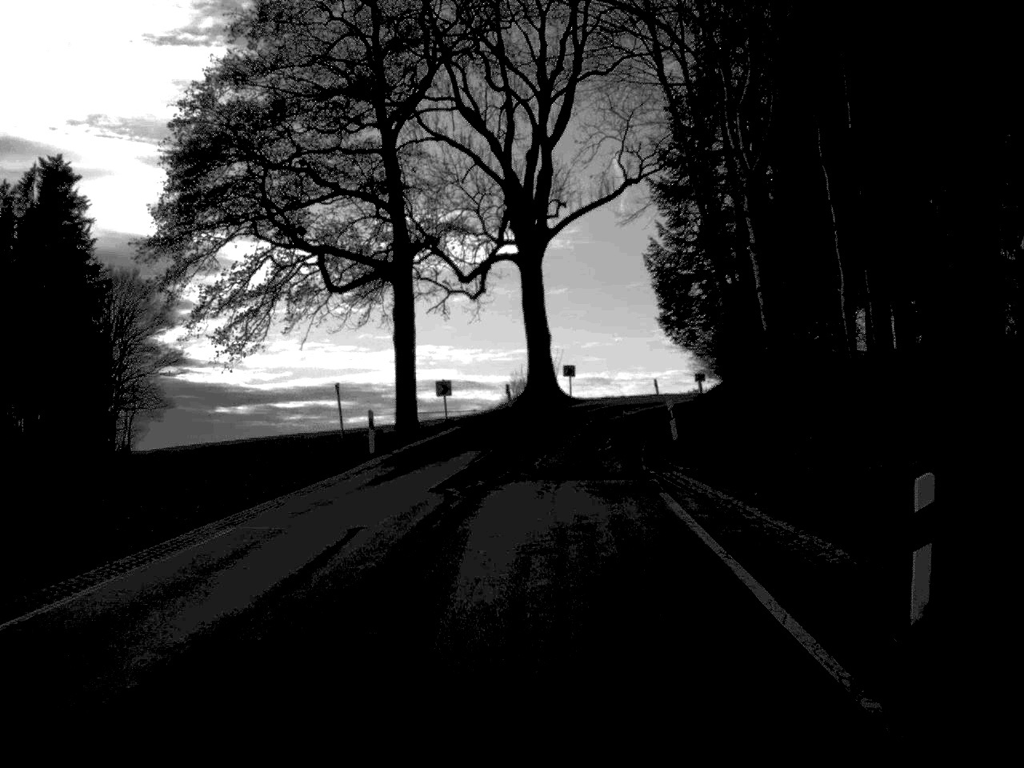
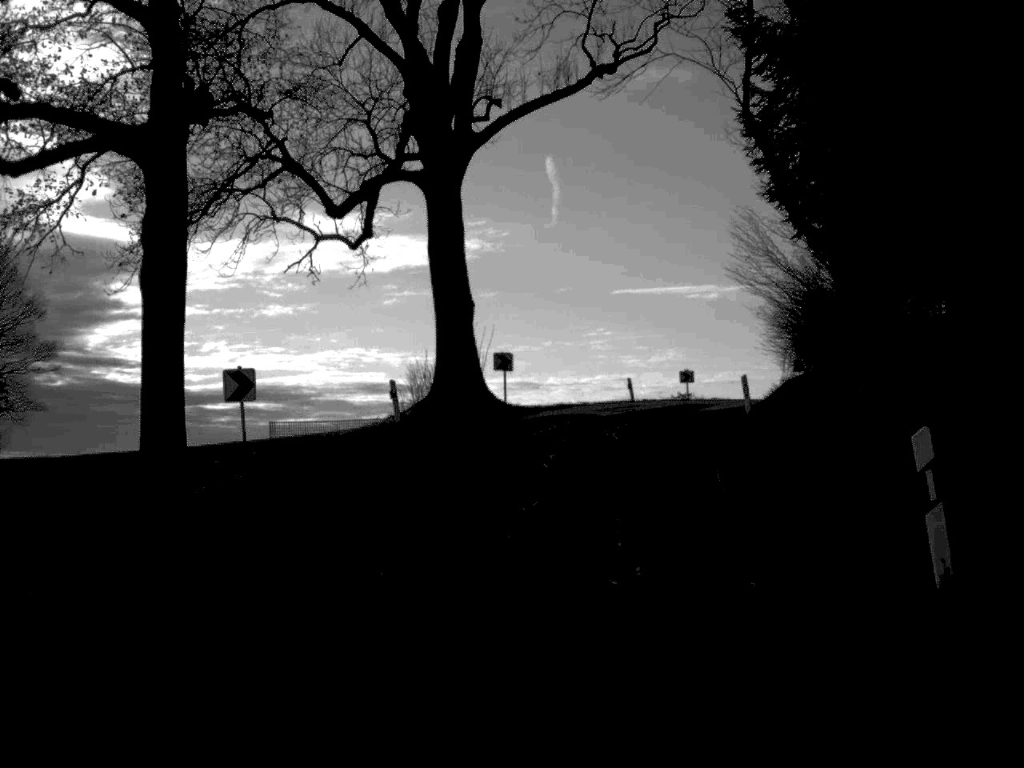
(+0.6, +22.4) m; +3°
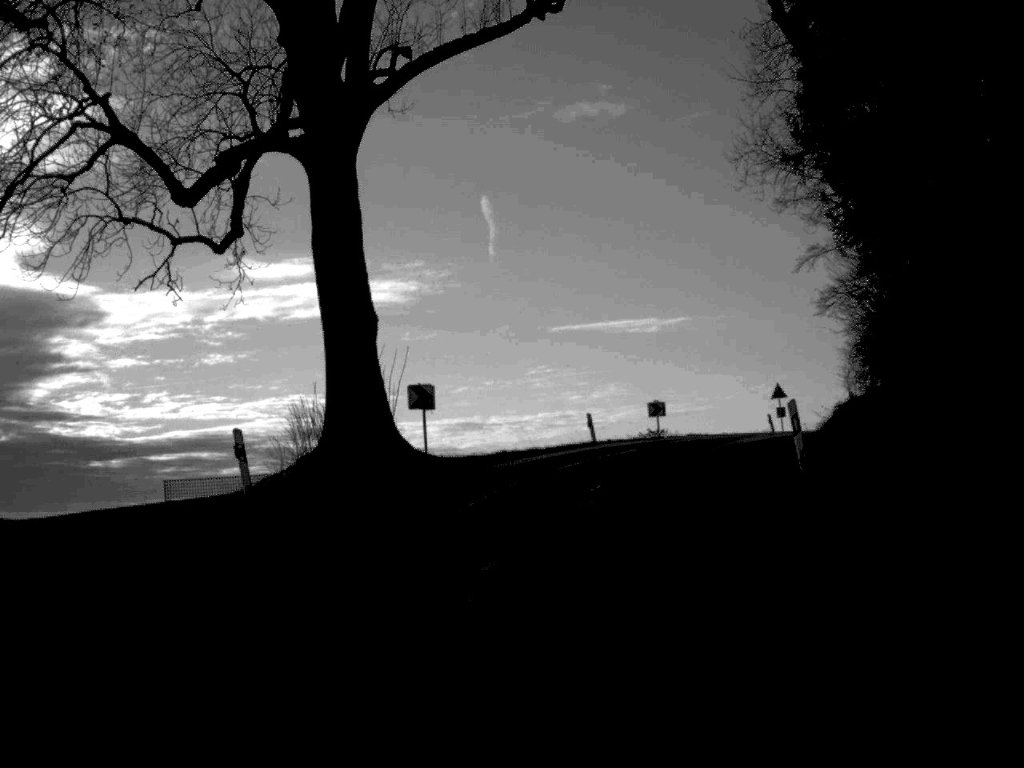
(+0.2, +10.1) m; +3°
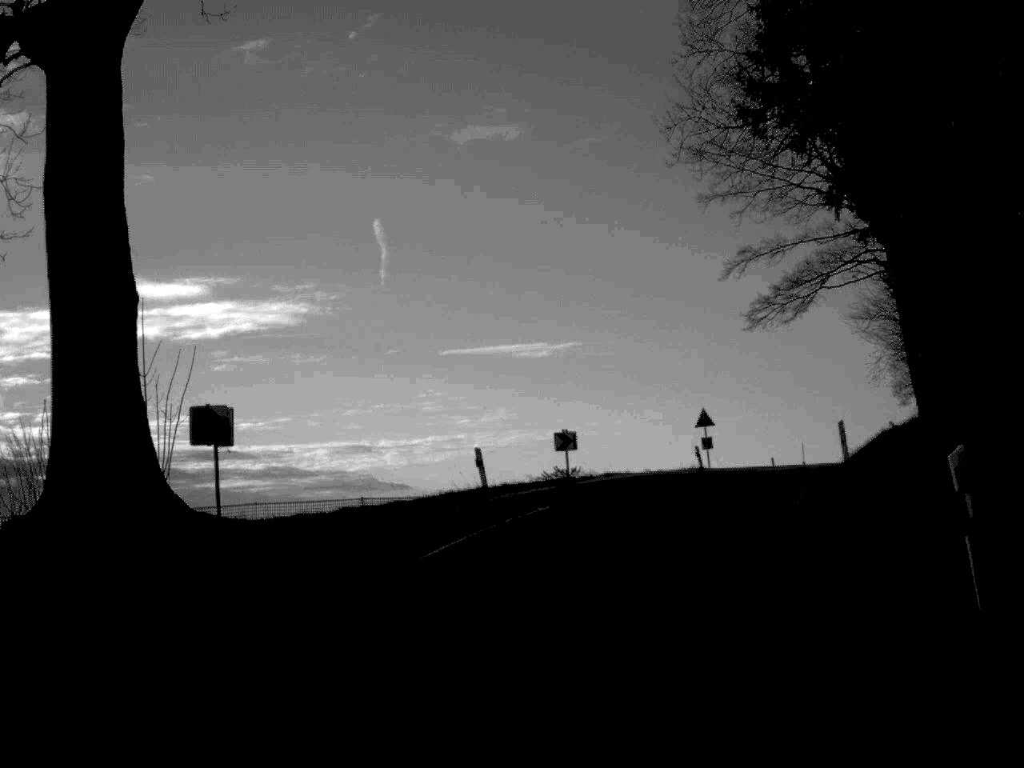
(+0.4, +10.0) m; +5°
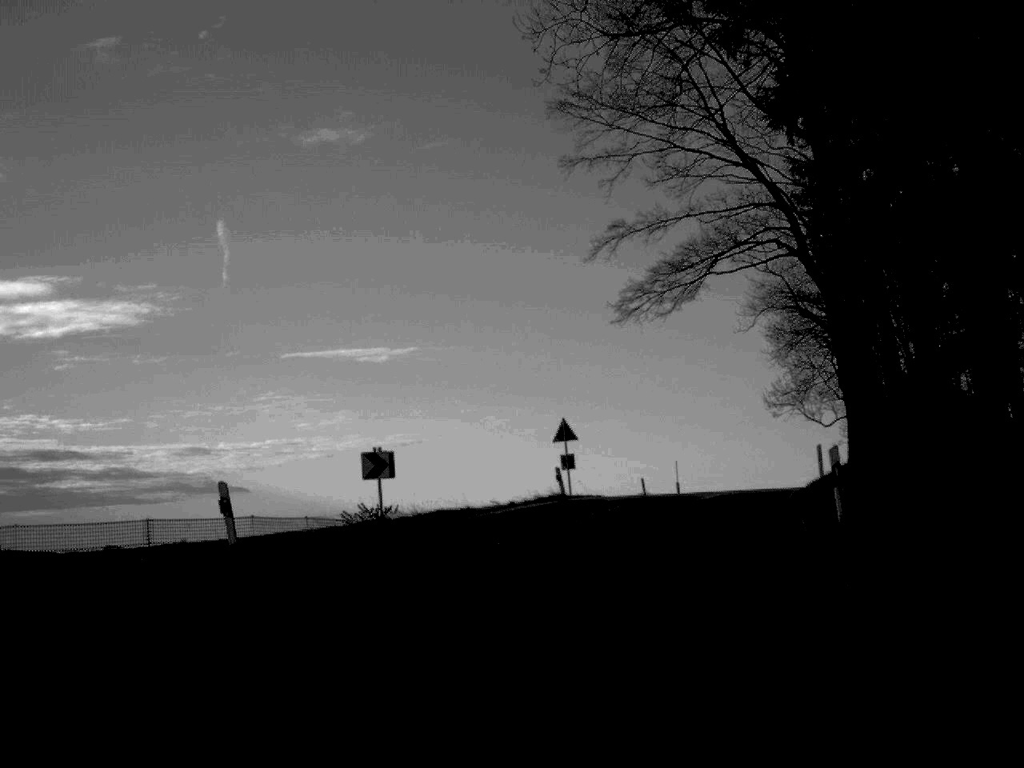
(+0.7, +10.8) m; +7°
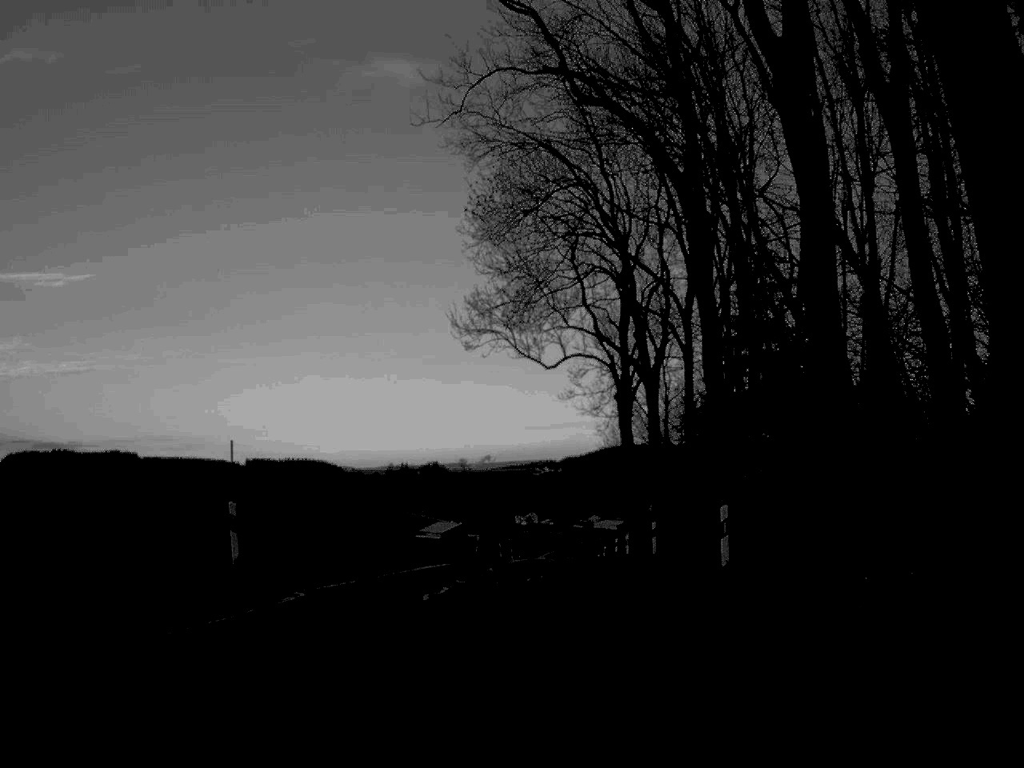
(+5.5, +35.8) m; +14°
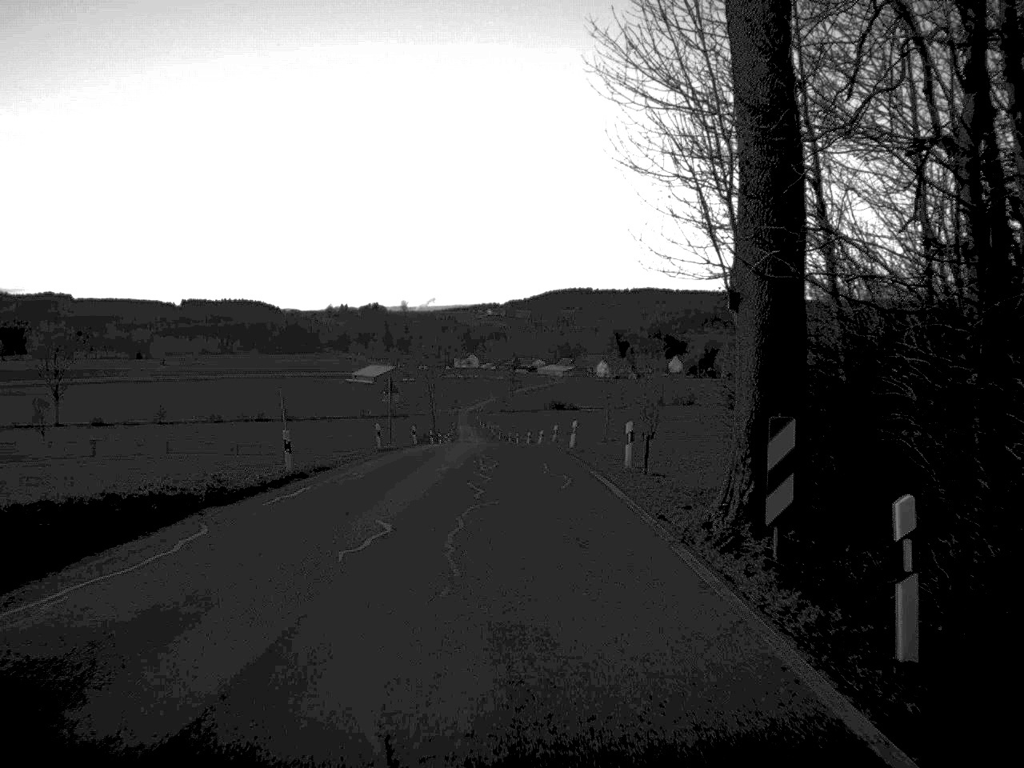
(+1.9, +52.8) m; +2°
